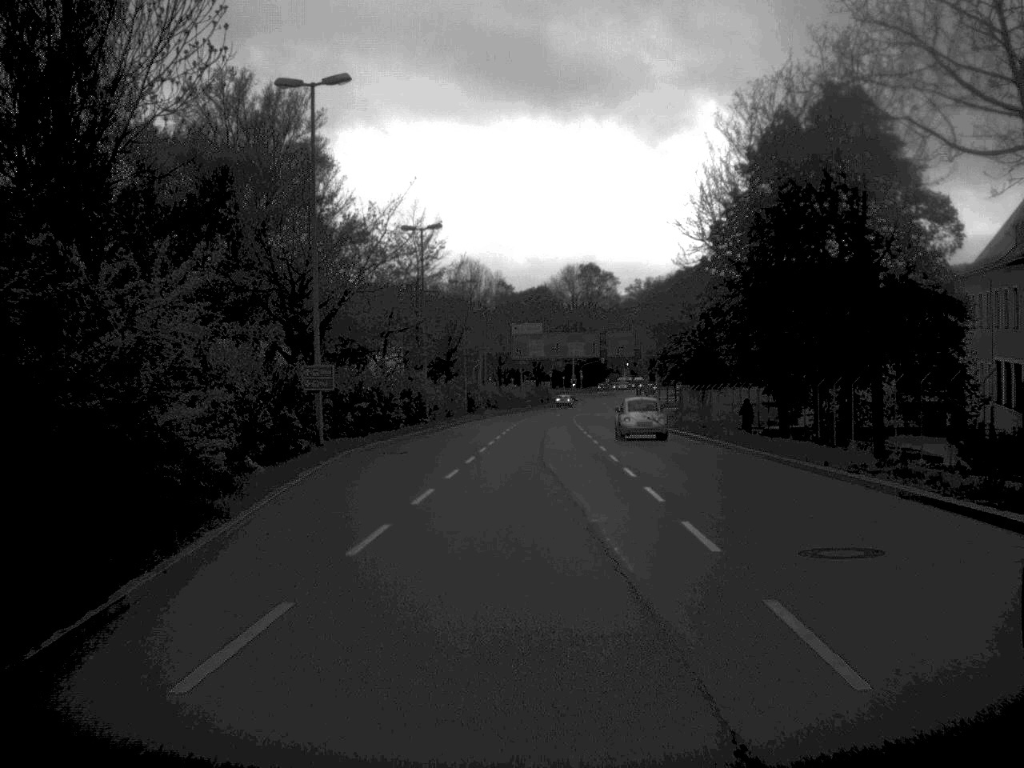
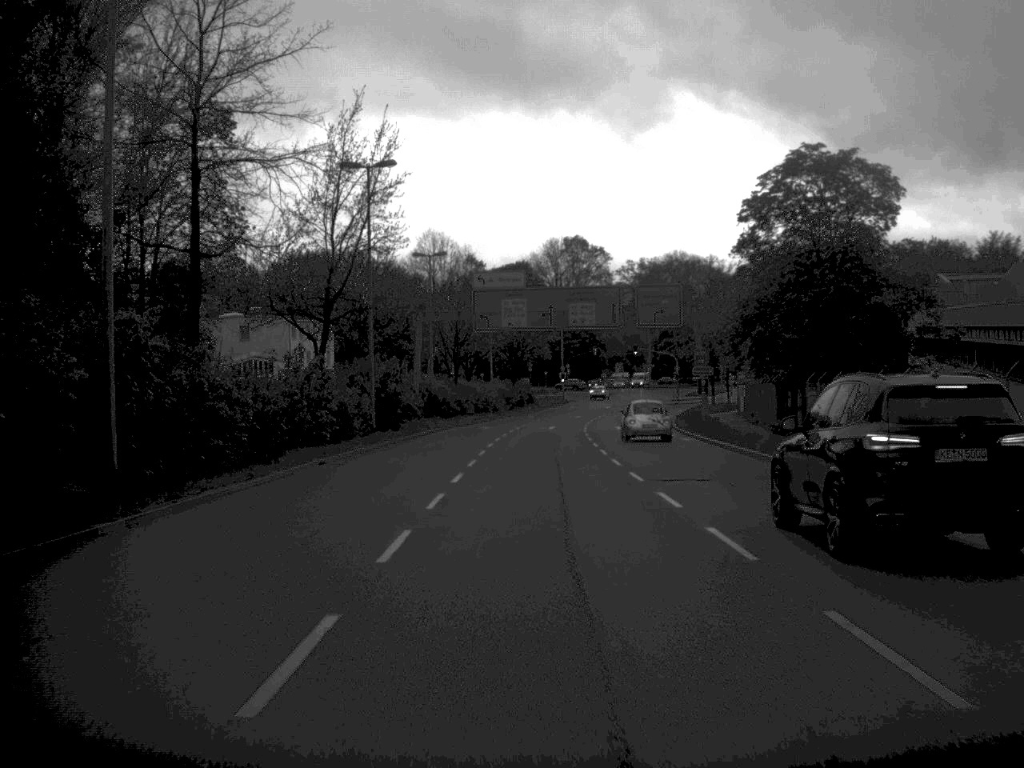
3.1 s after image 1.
(+0.1, +47.6) m; +1°
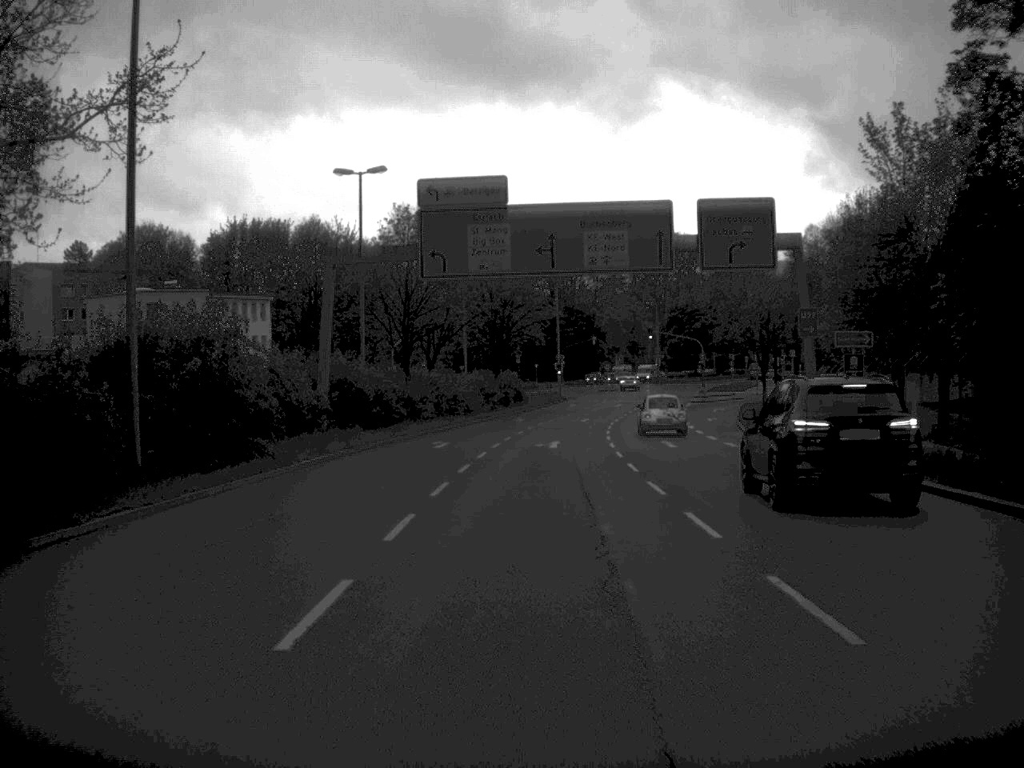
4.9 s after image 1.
(+0.1, +27.9) m; 0°
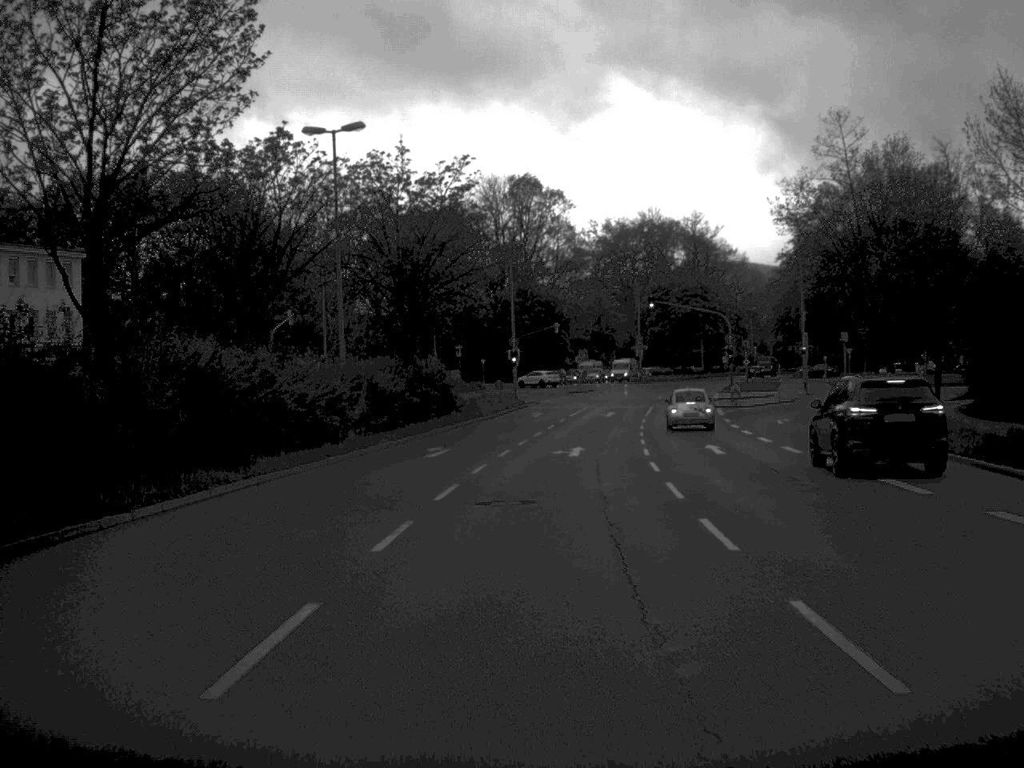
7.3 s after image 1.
(+0.5, +36.8) m; +2°
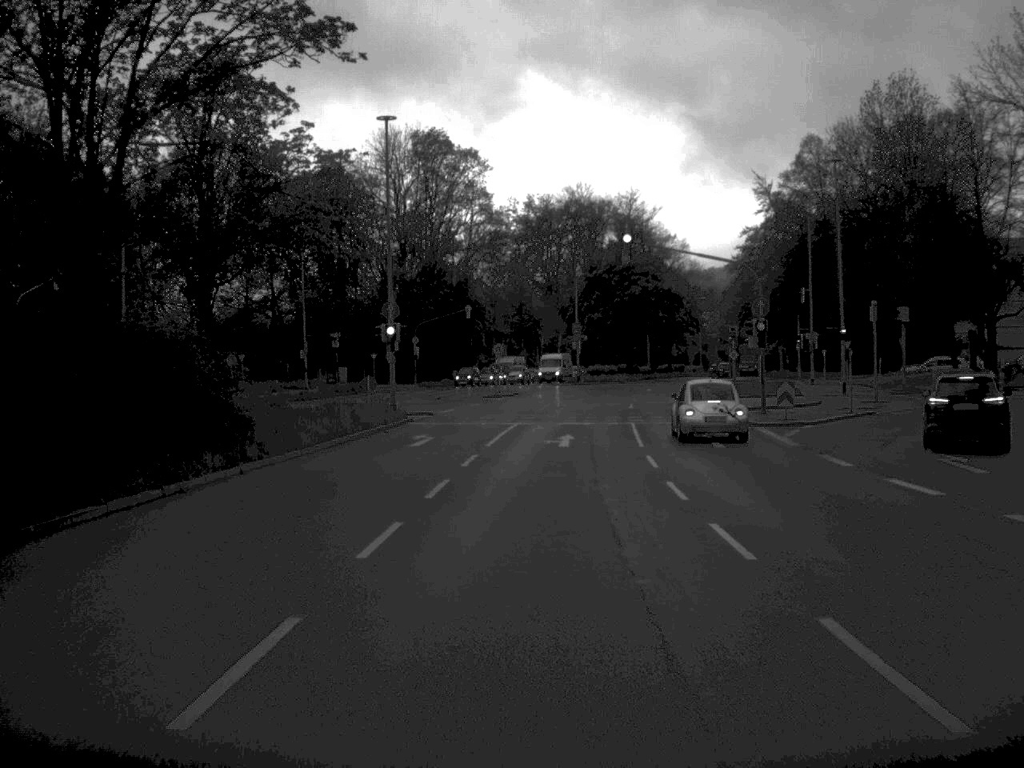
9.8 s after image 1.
(+0.8, +30.4) m; +4°
